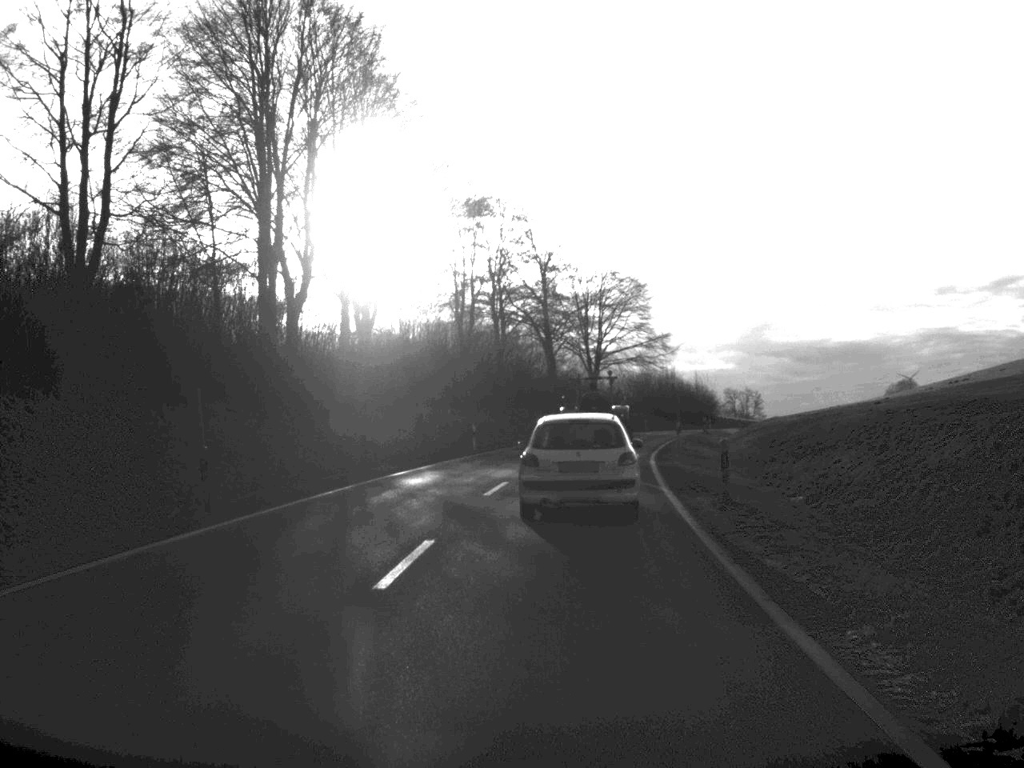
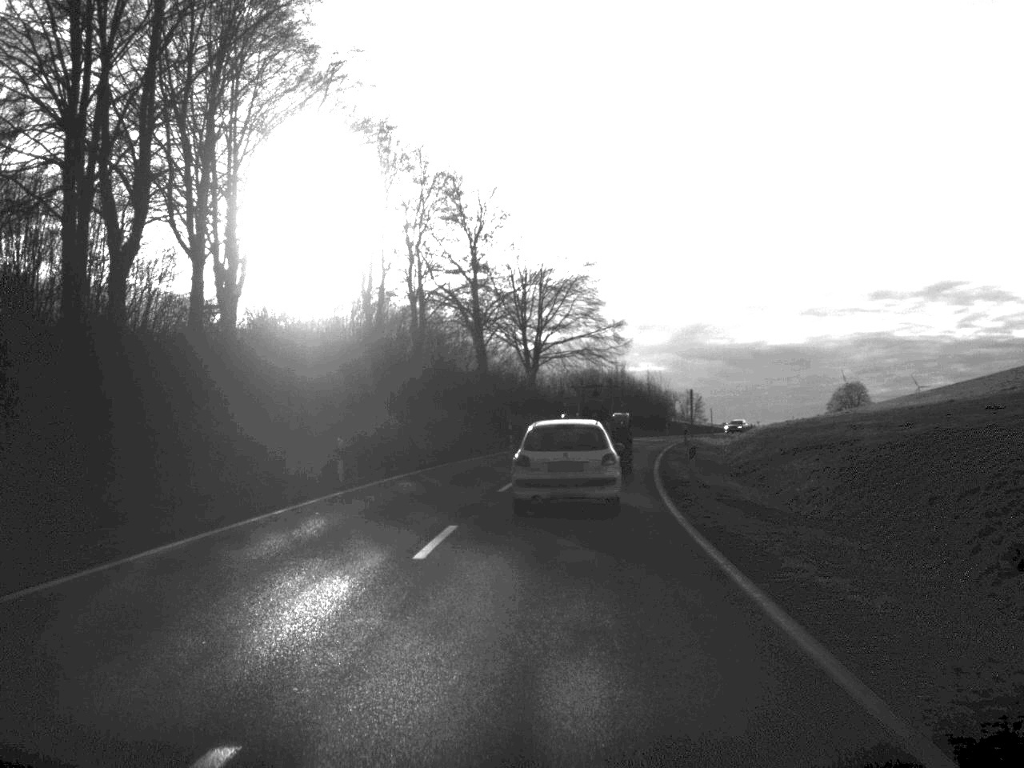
(+0.5, +20.5) m; +3°
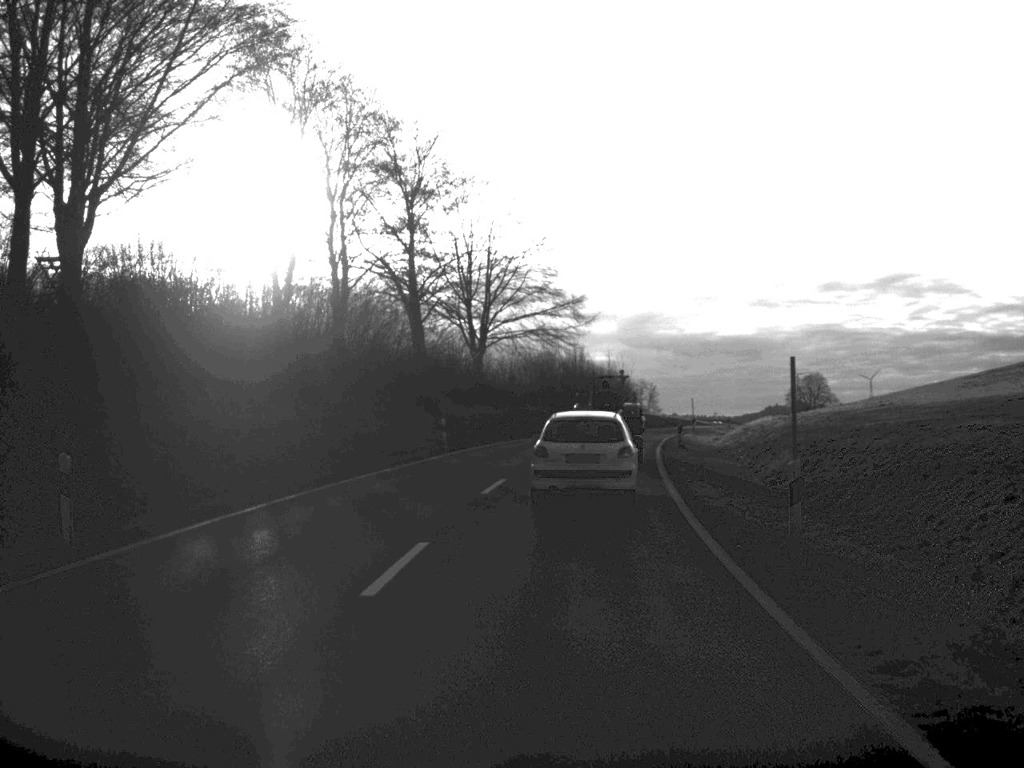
(+0.3, +15.0) m; +2°
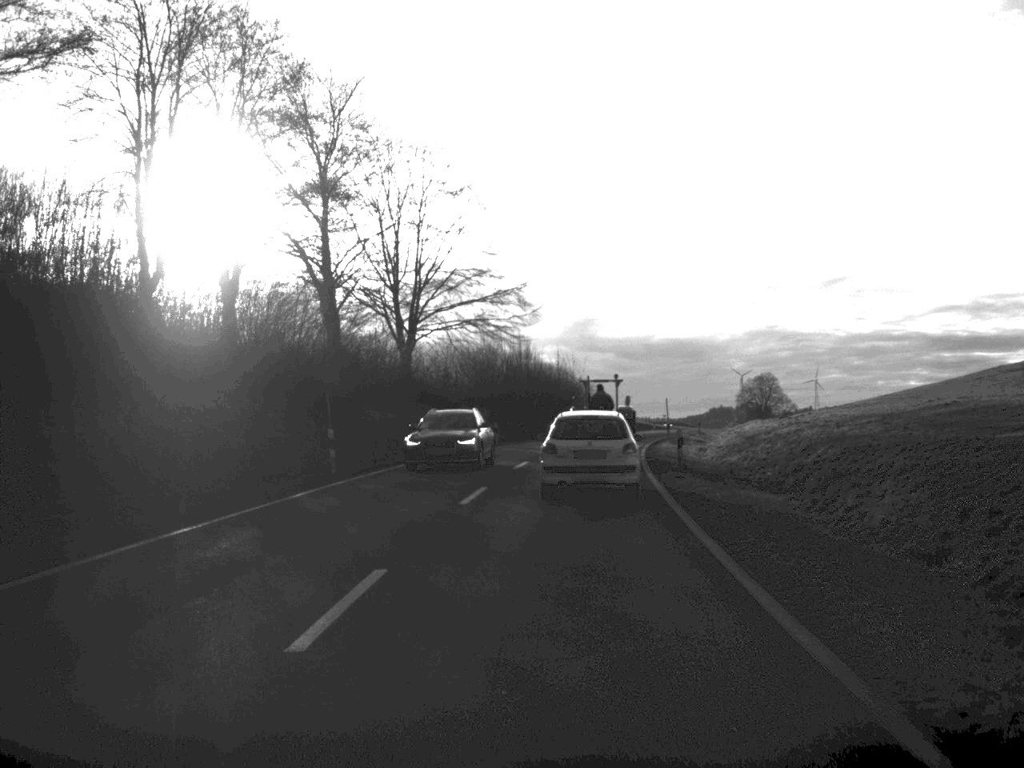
(+0.3, +13.9) m; +2°
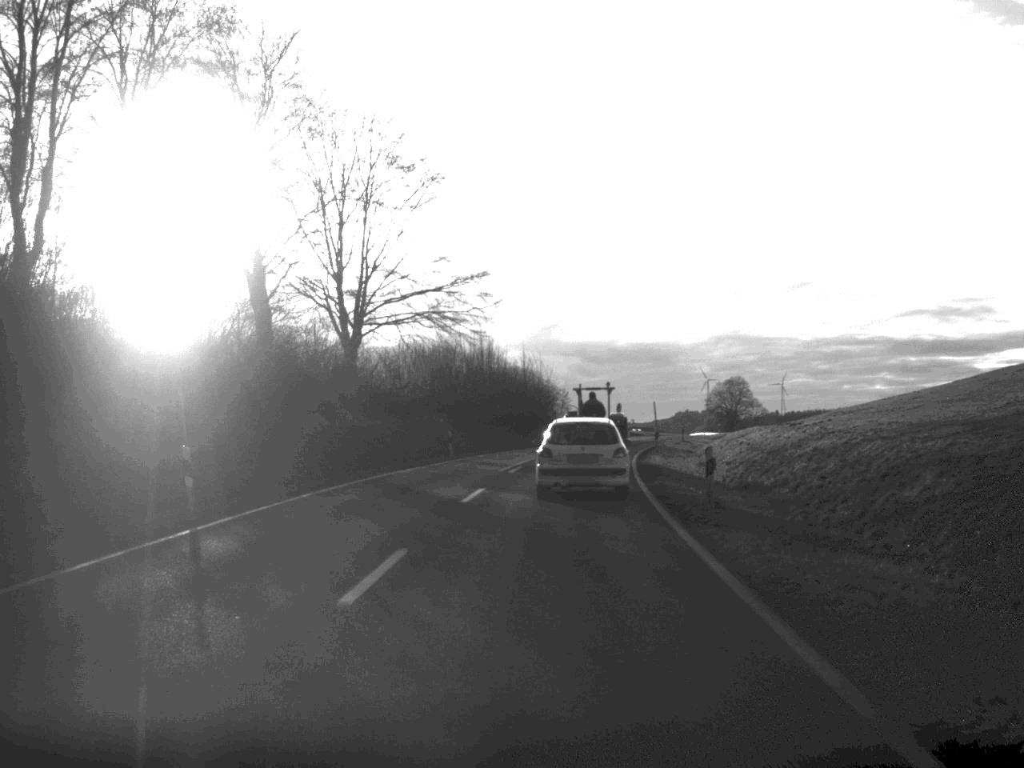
(+0.1, +9.8) m; +1°
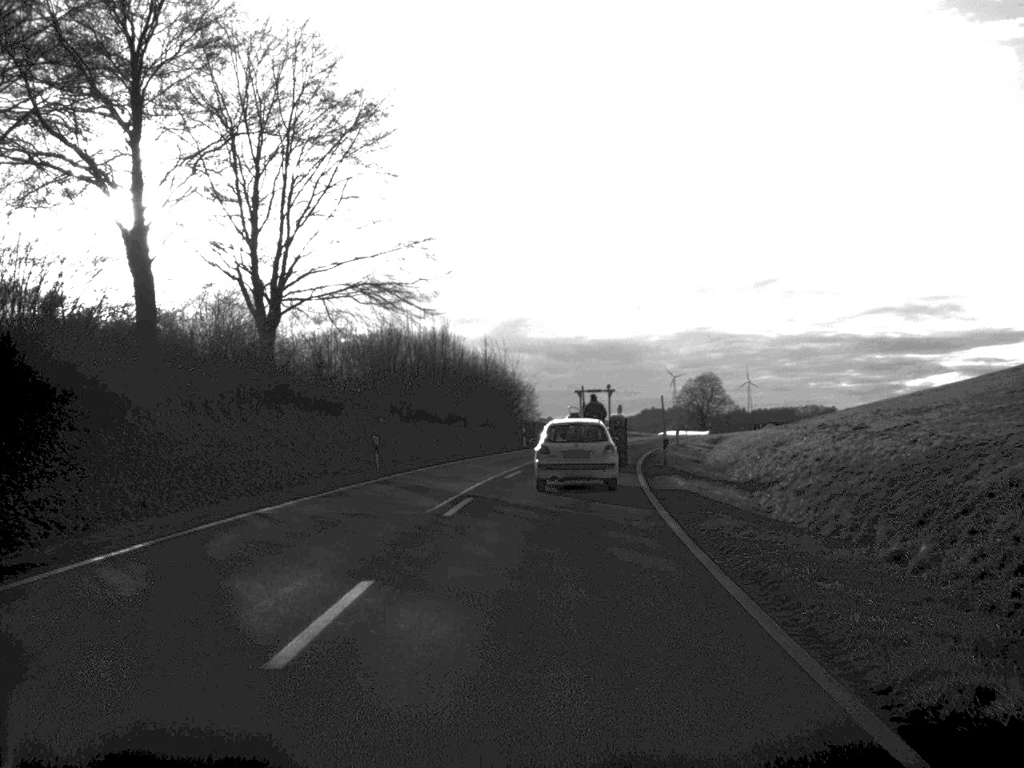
(+0.2, +14.2) m; +1°
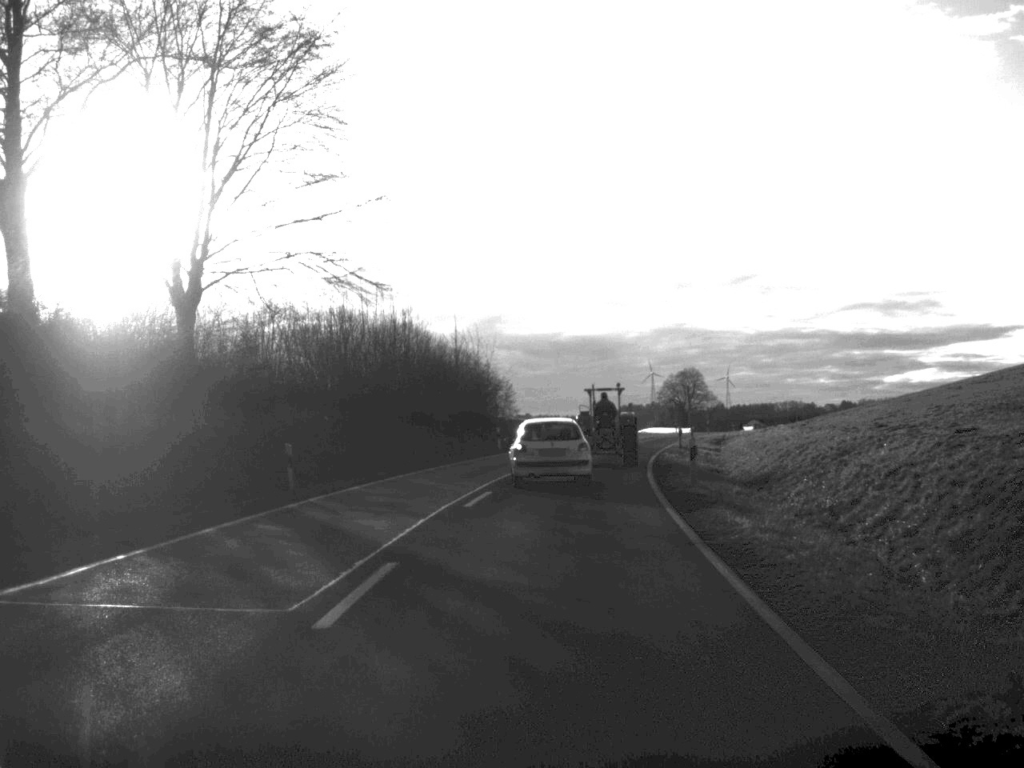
(+0.1, +10.1) m; +1°
